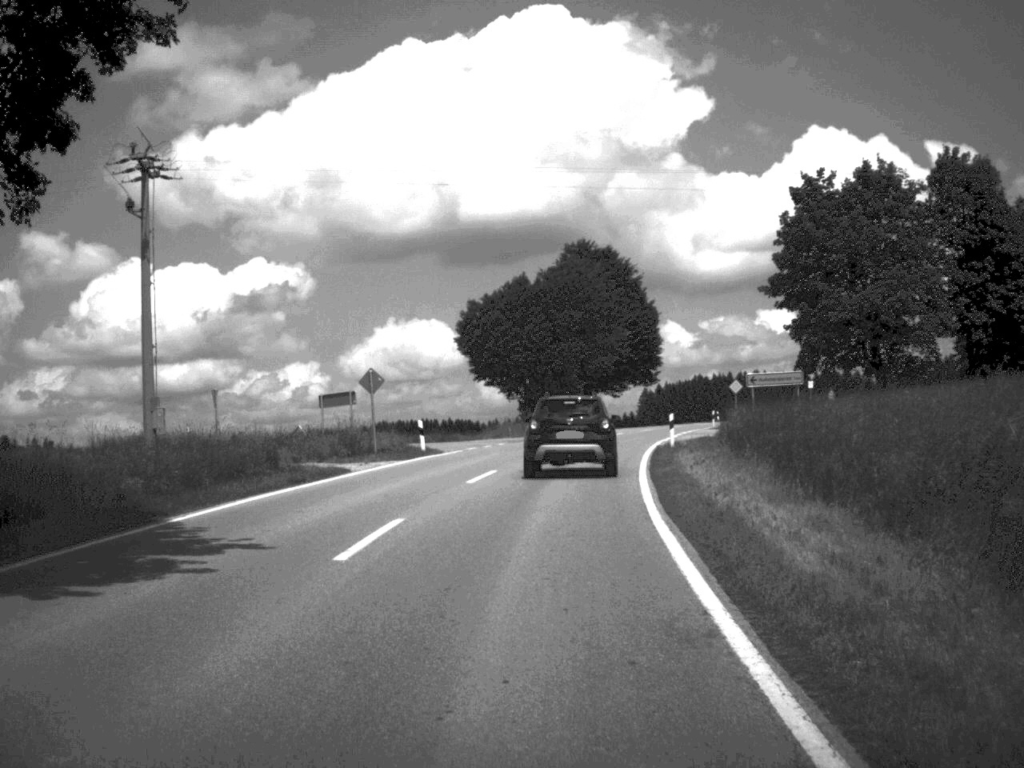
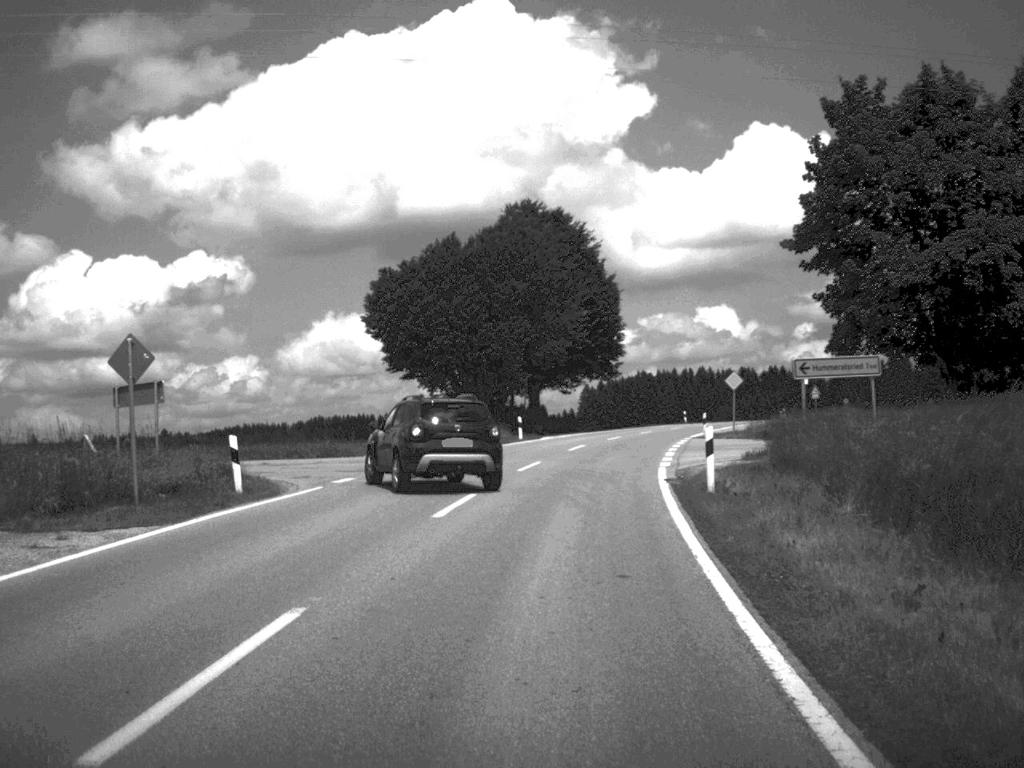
(+0.4, +18.5) m; +3°
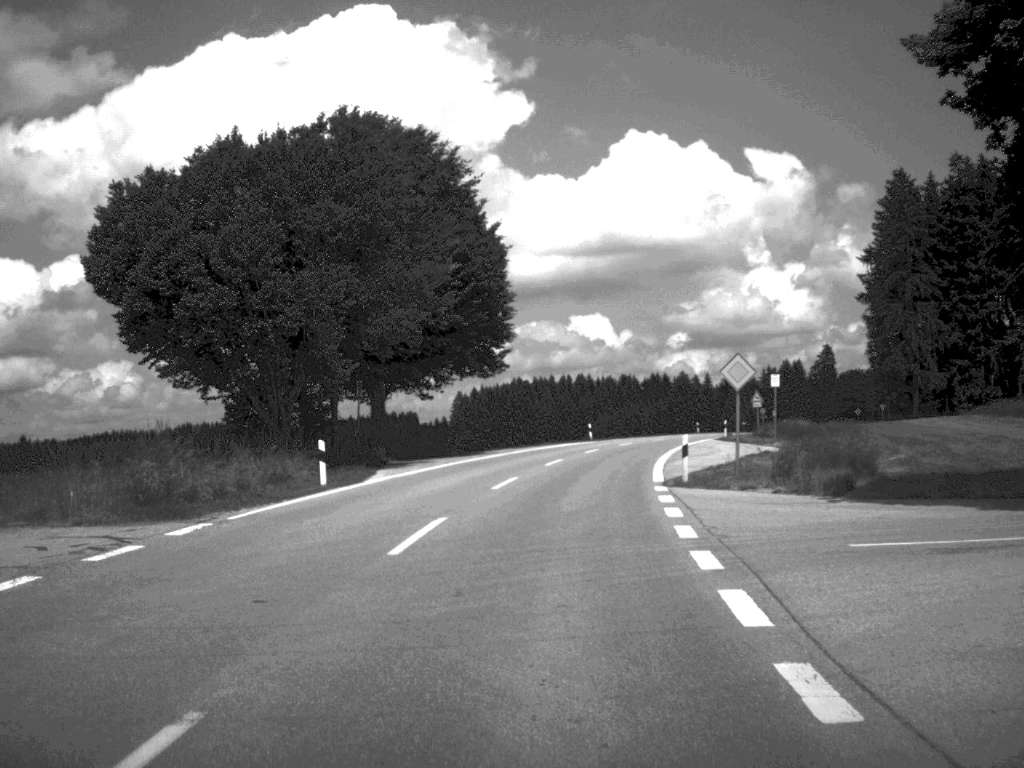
(+1.2, +26.1) m; +5°
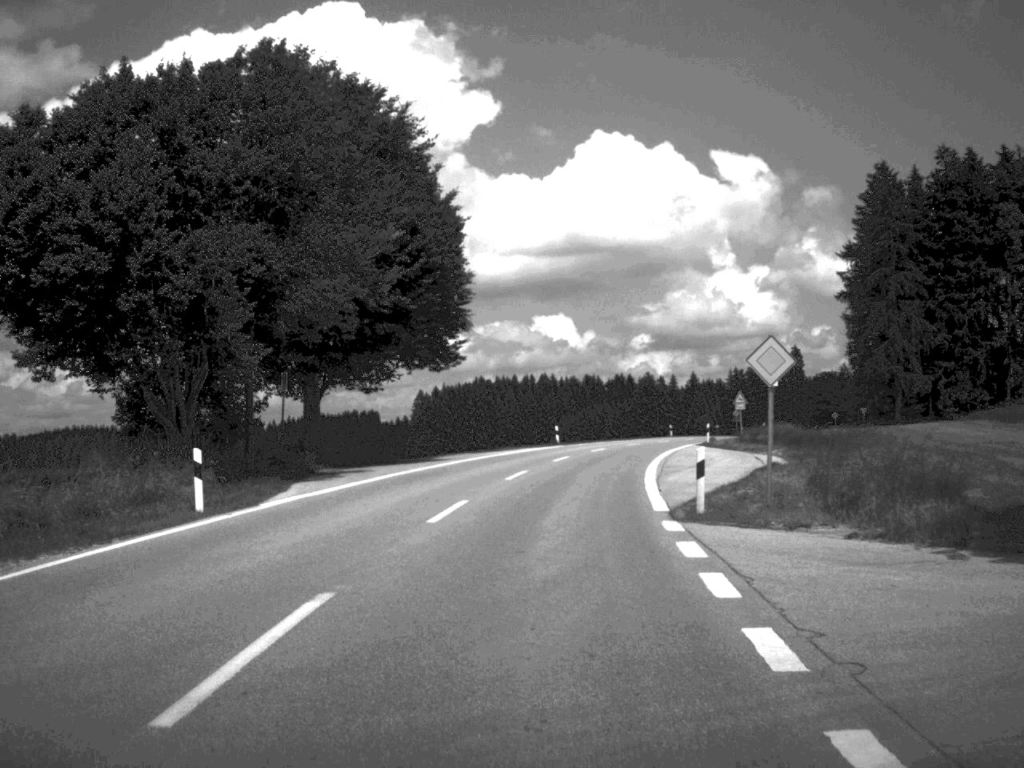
(+0.1, +7.6) m; +2°
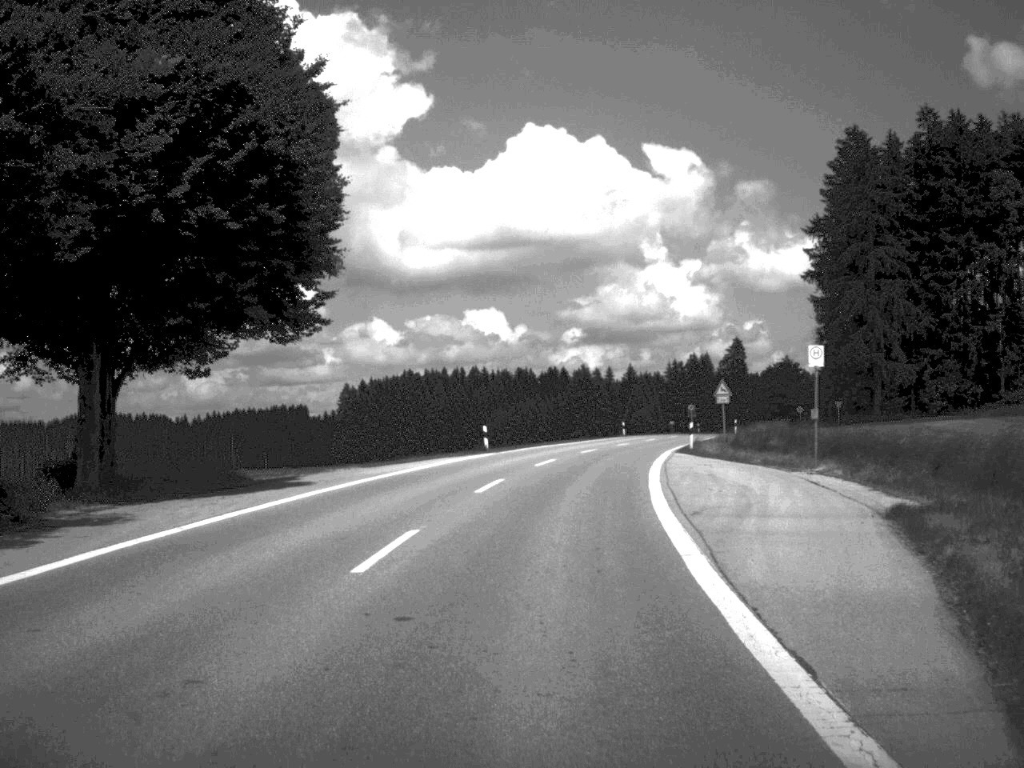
(+0.4, +17.4) m; +3°
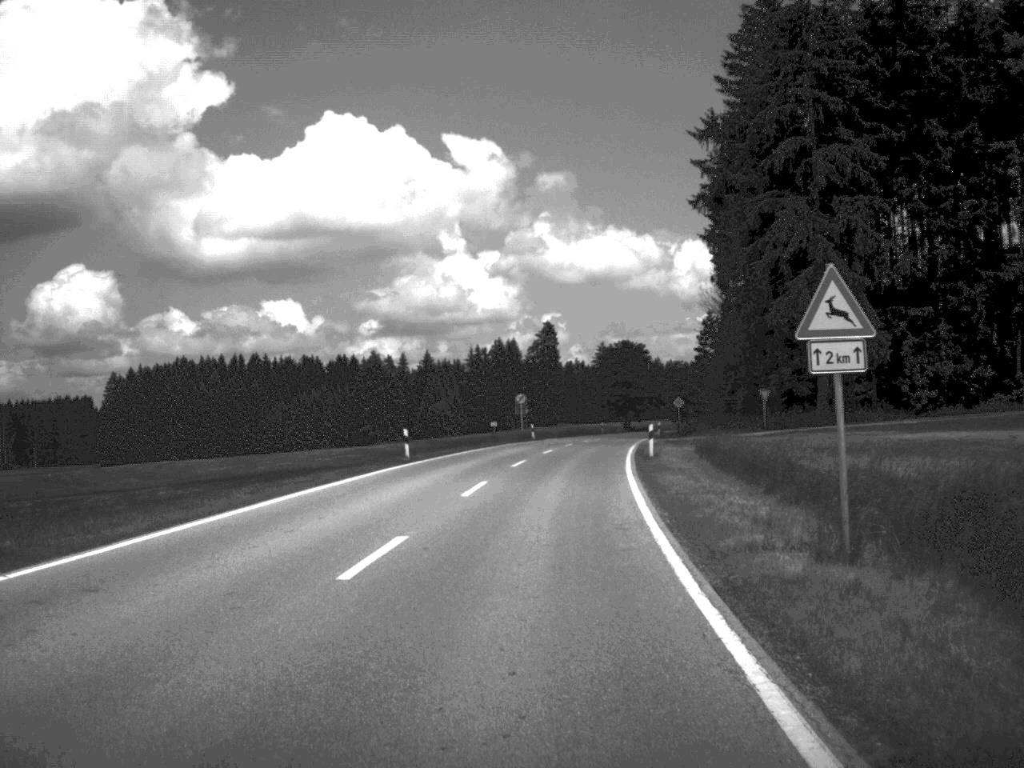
(+3.7, +46.8) m; +9°
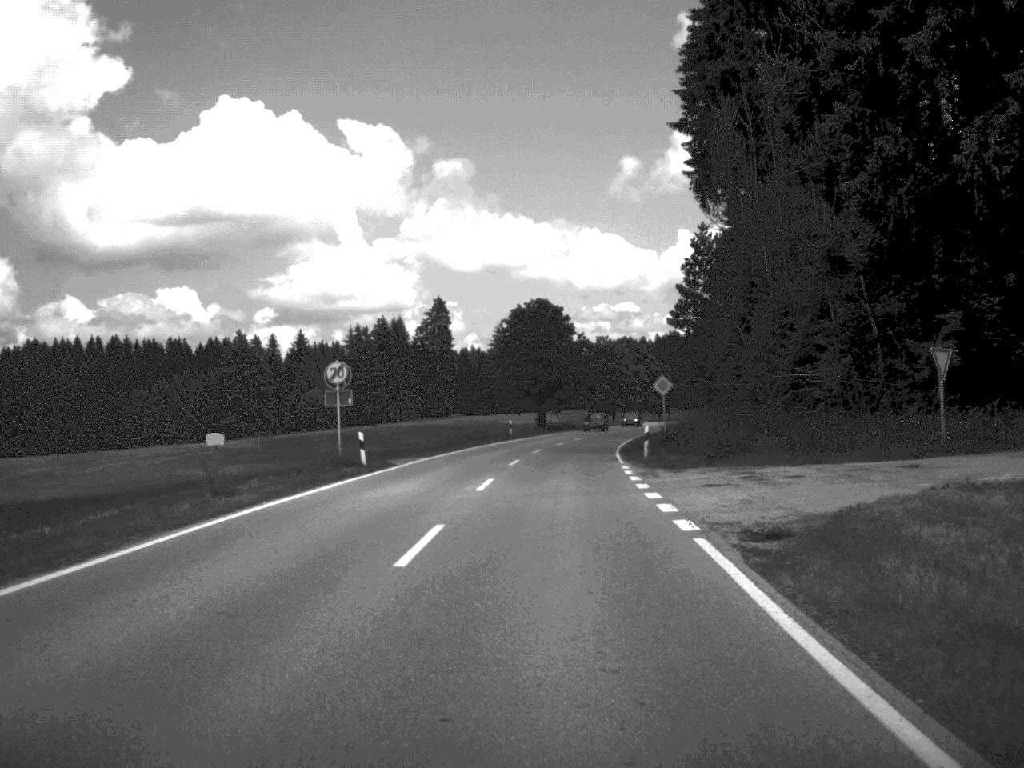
(+1.8, +45.5) m; +4°
